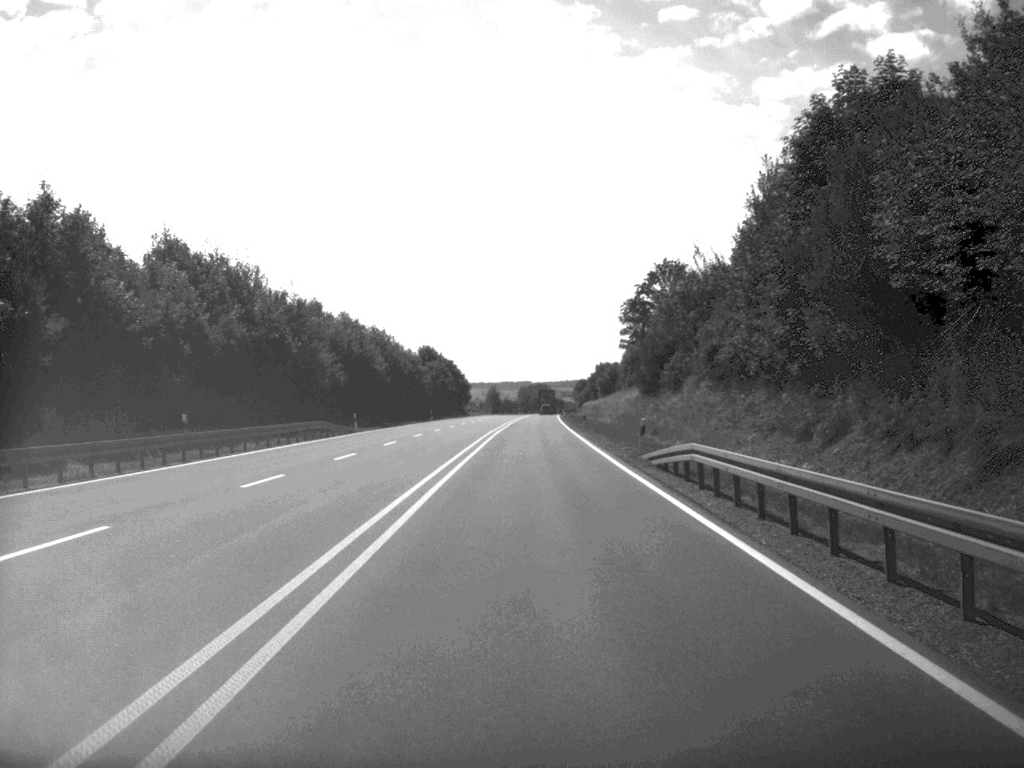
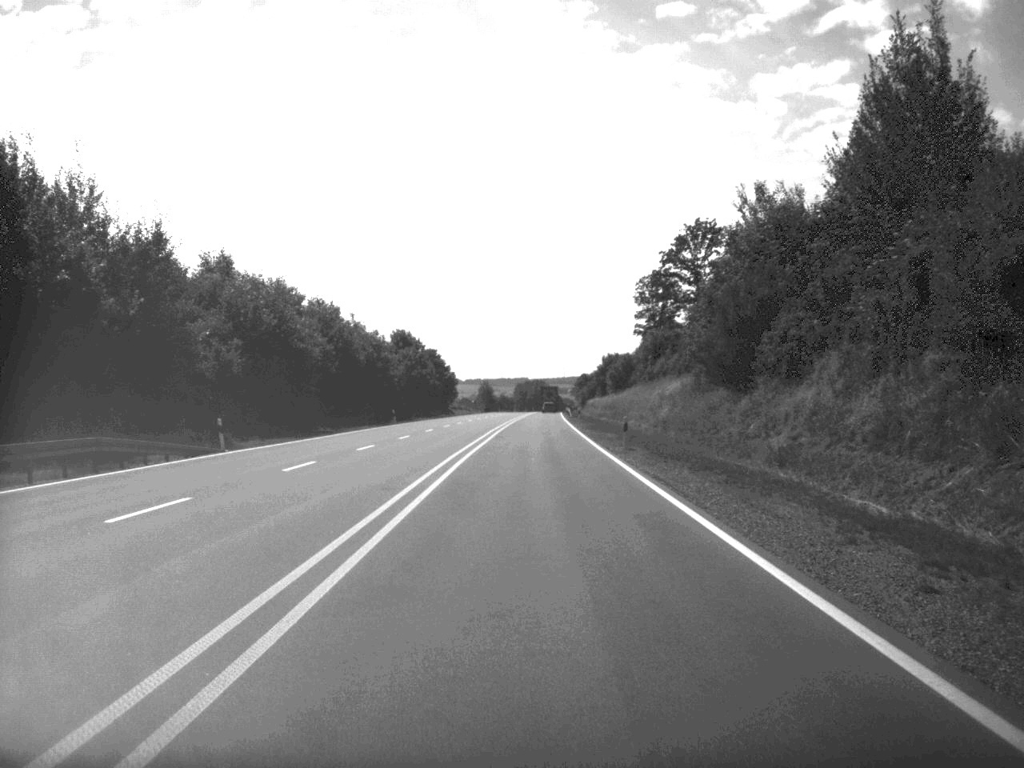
(0.0, +31.3) m; 0°
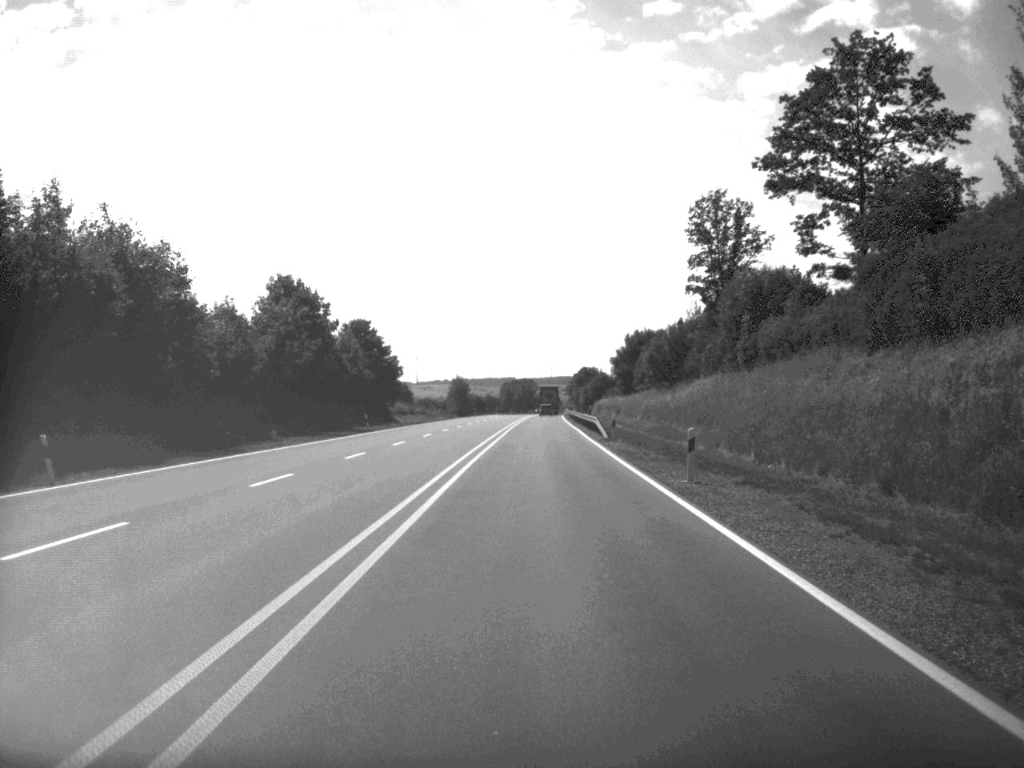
(+0.2, +63.3) m; 0°
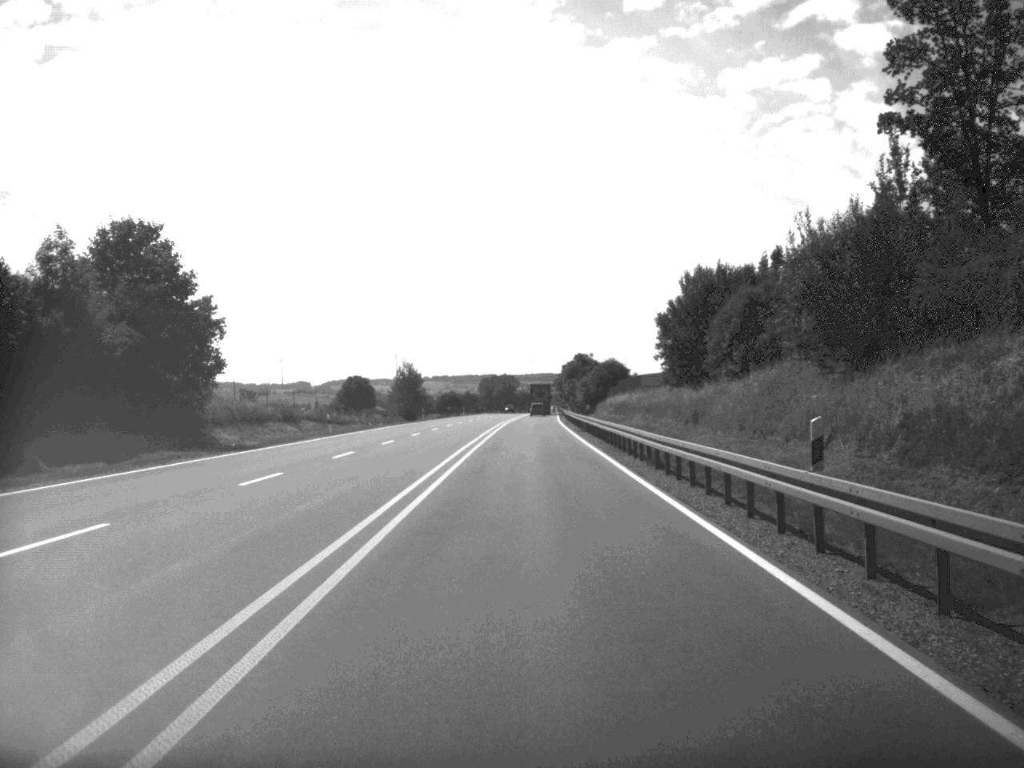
(+0.4, +59.5) m; +1°
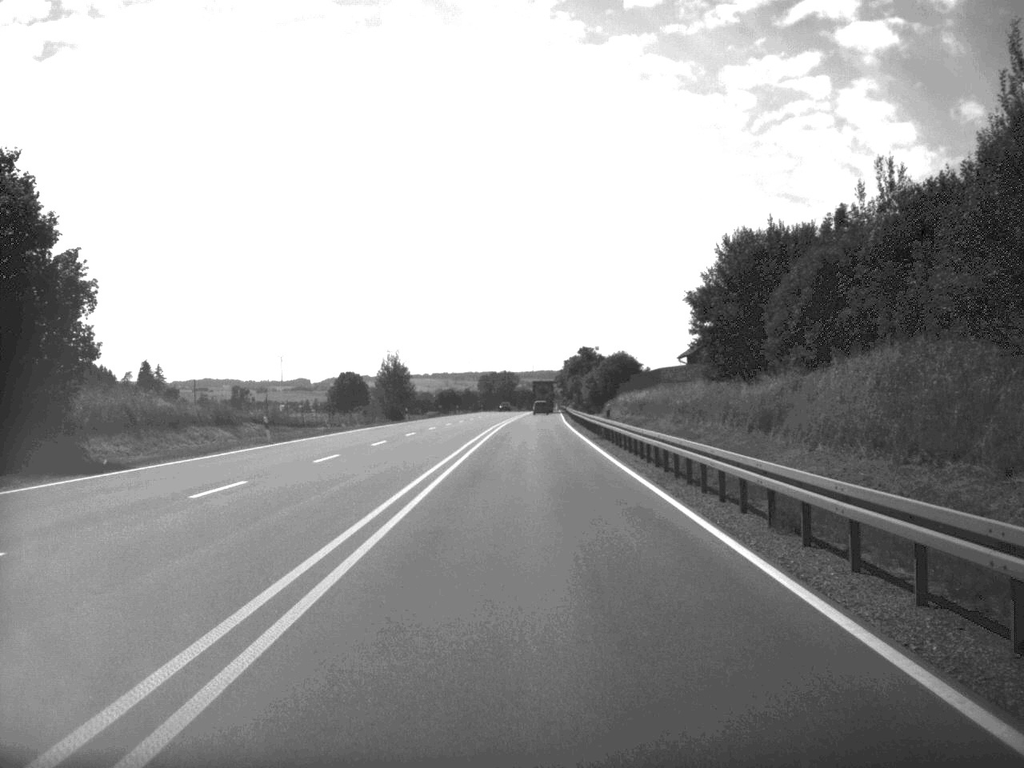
(0.0, +15.3) m; 0°
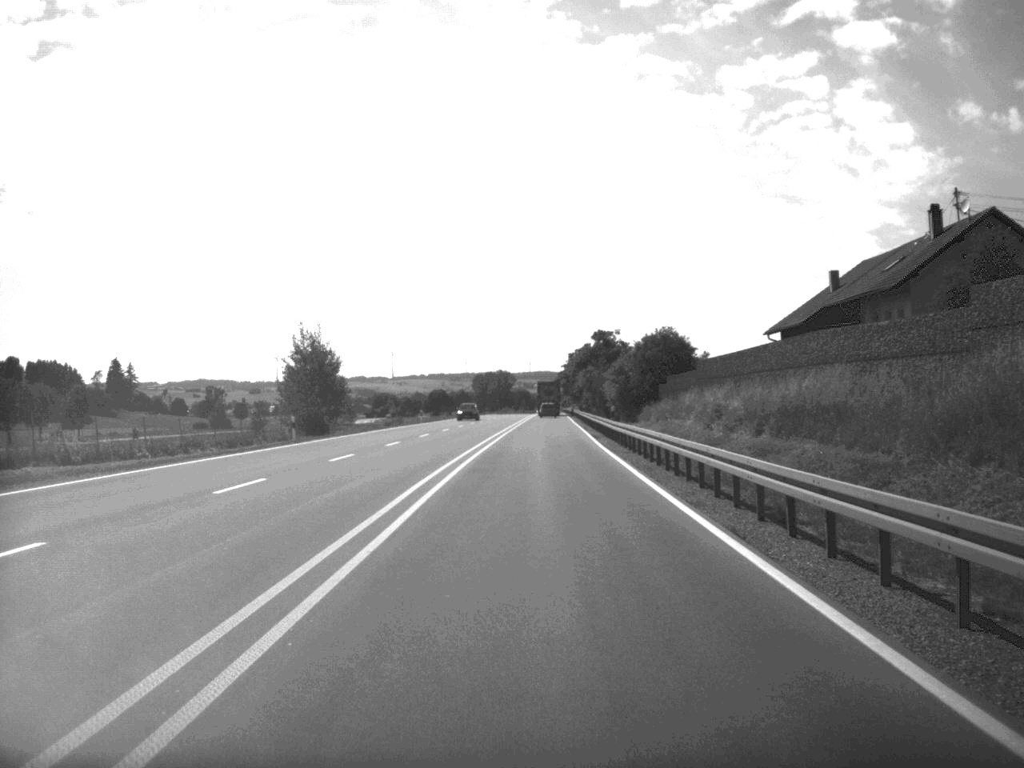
(0.0, +46.2) m; 0°
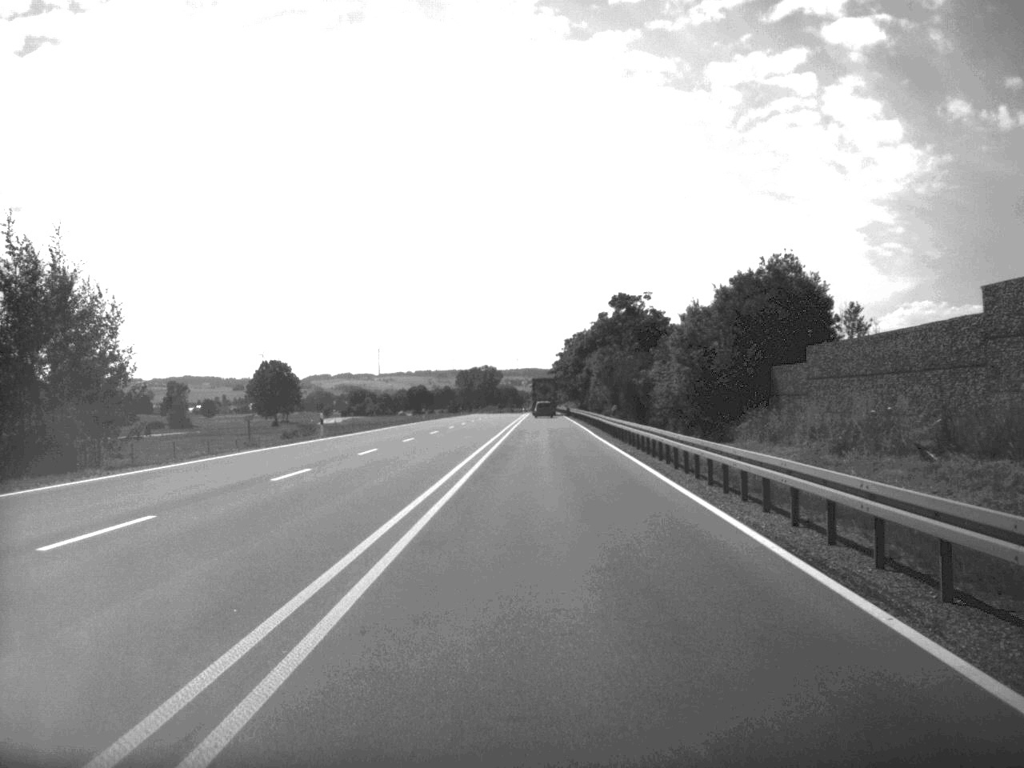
(+0.1, +44.3) m; 0°
